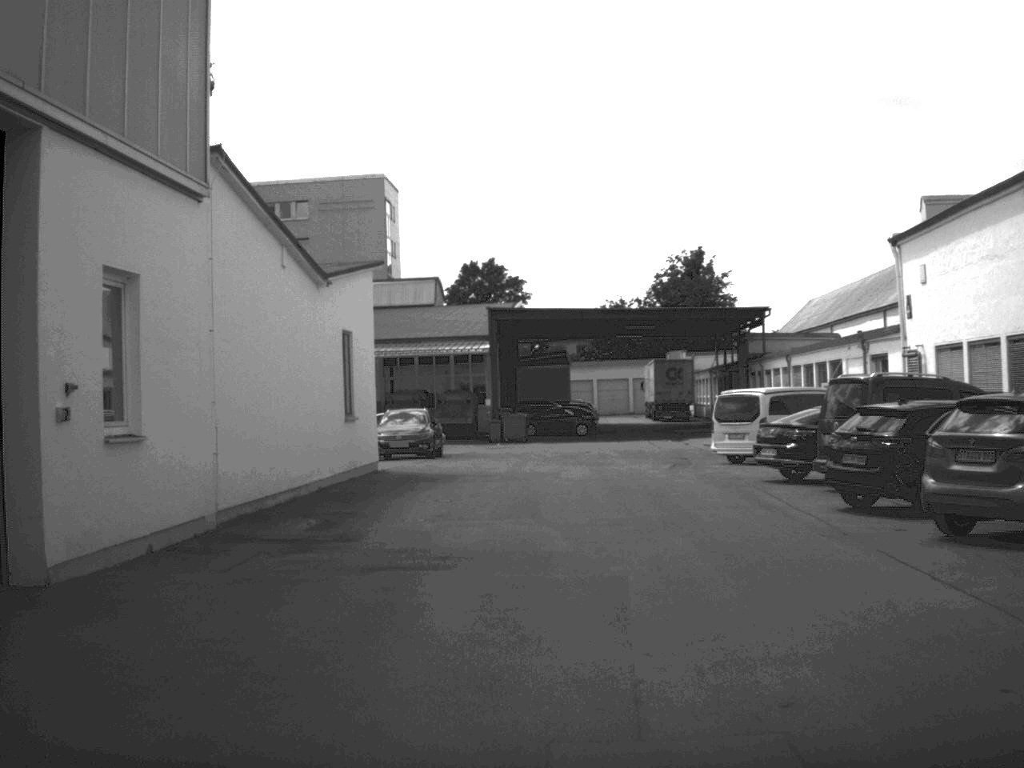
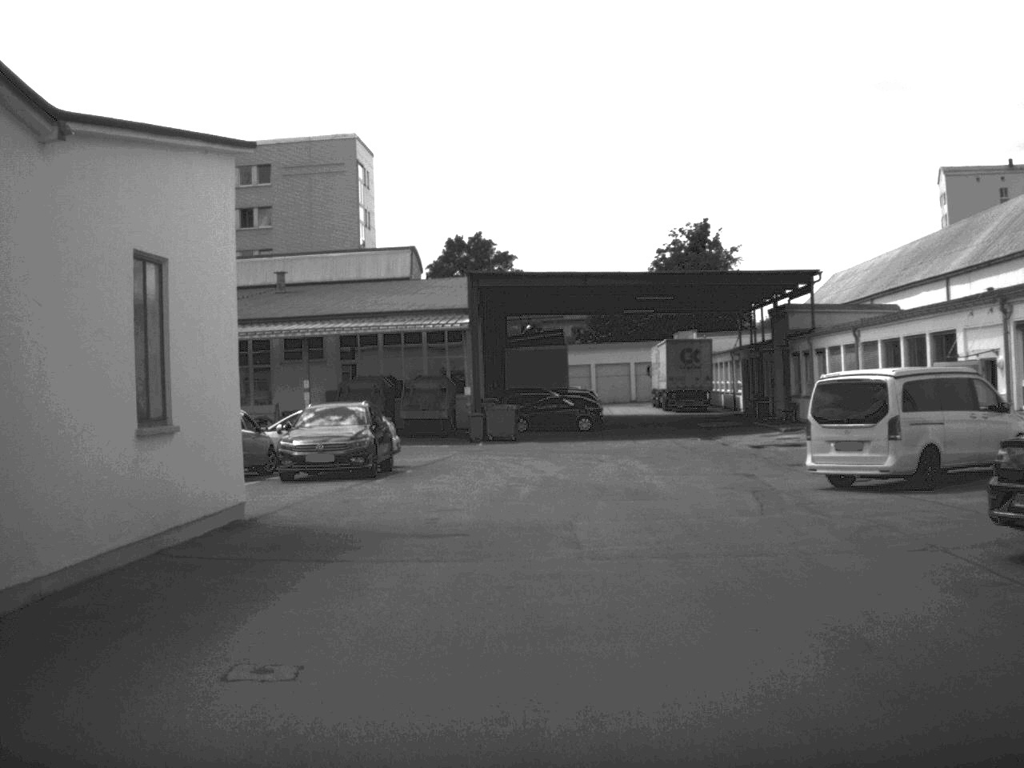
(0.0, +12.0) m; 0°
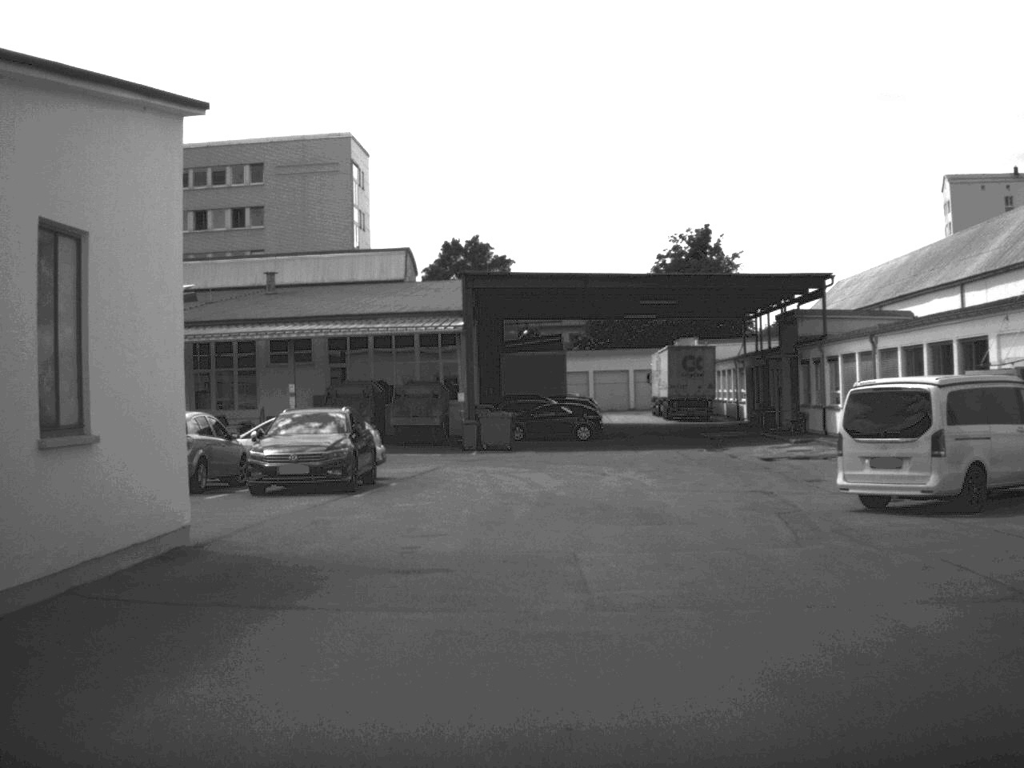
(0.0, +2.3) m; 0°
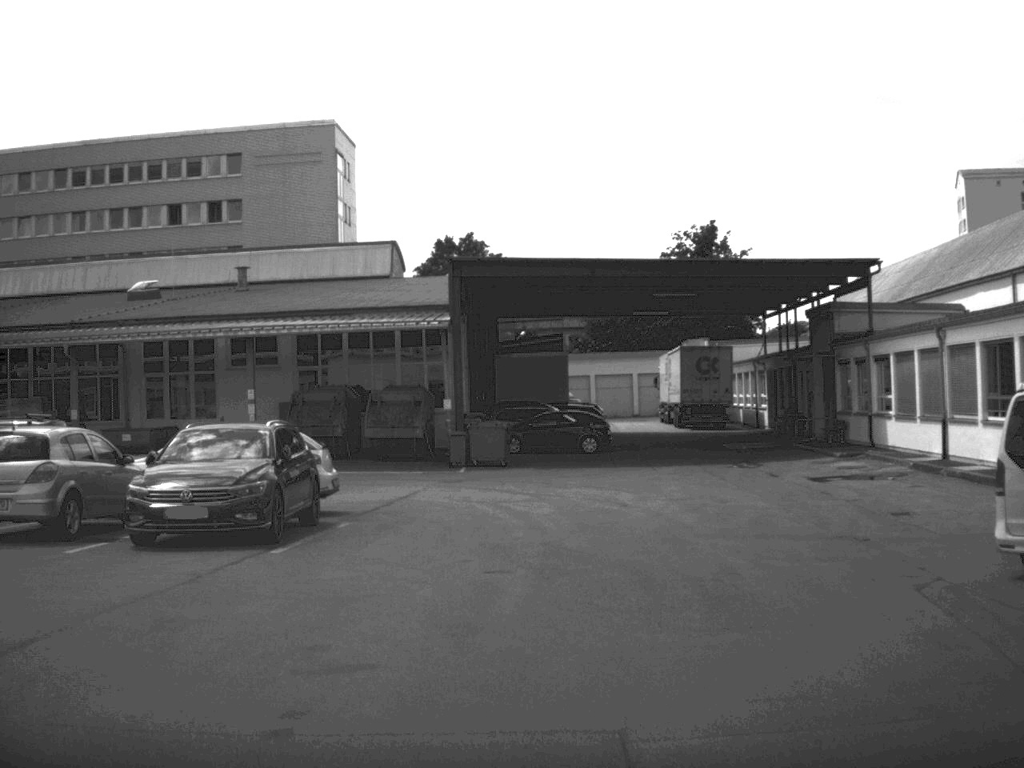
(0.0, +6.5) m; 0°
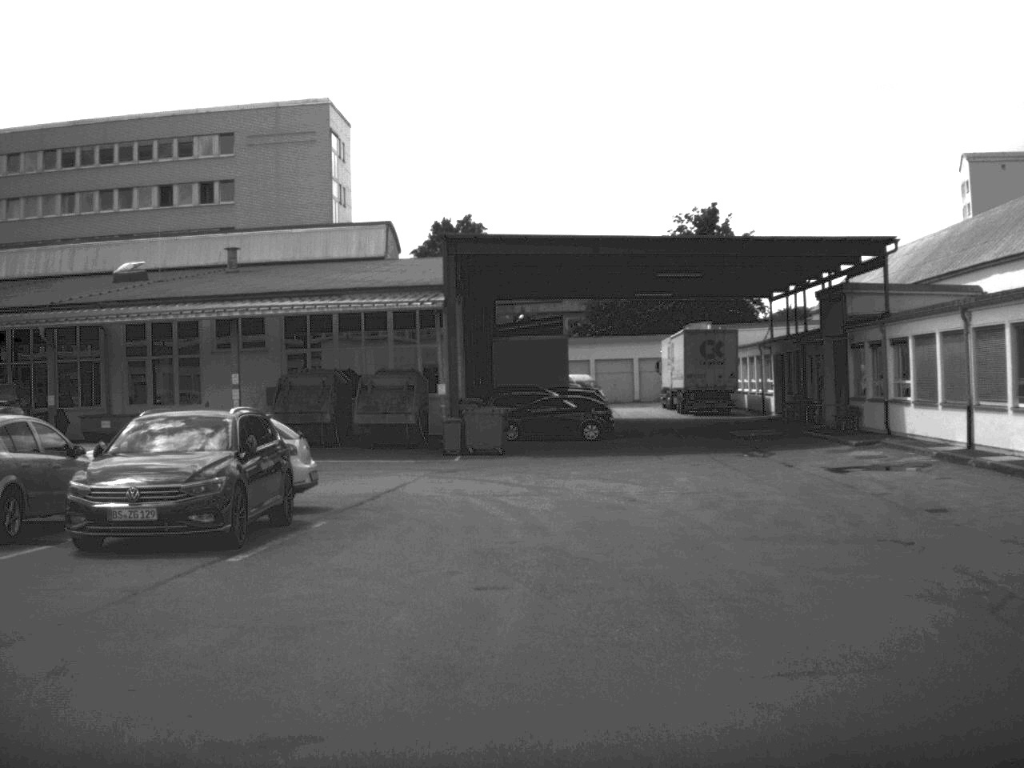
(0.0, +1.9) m; 0°
